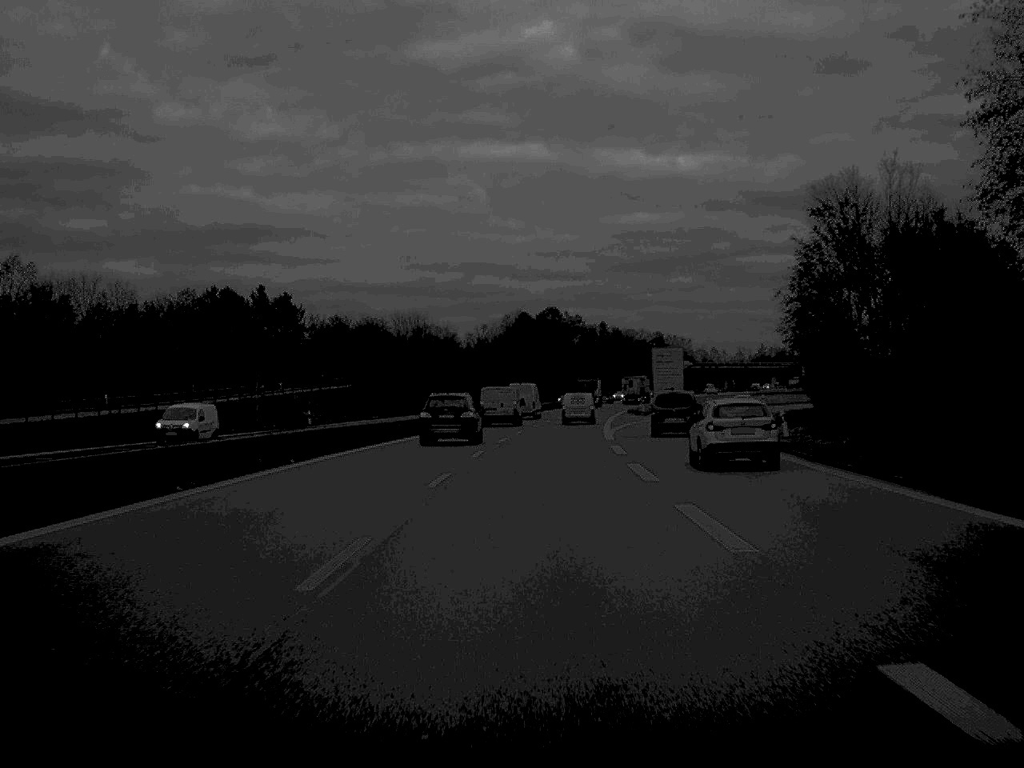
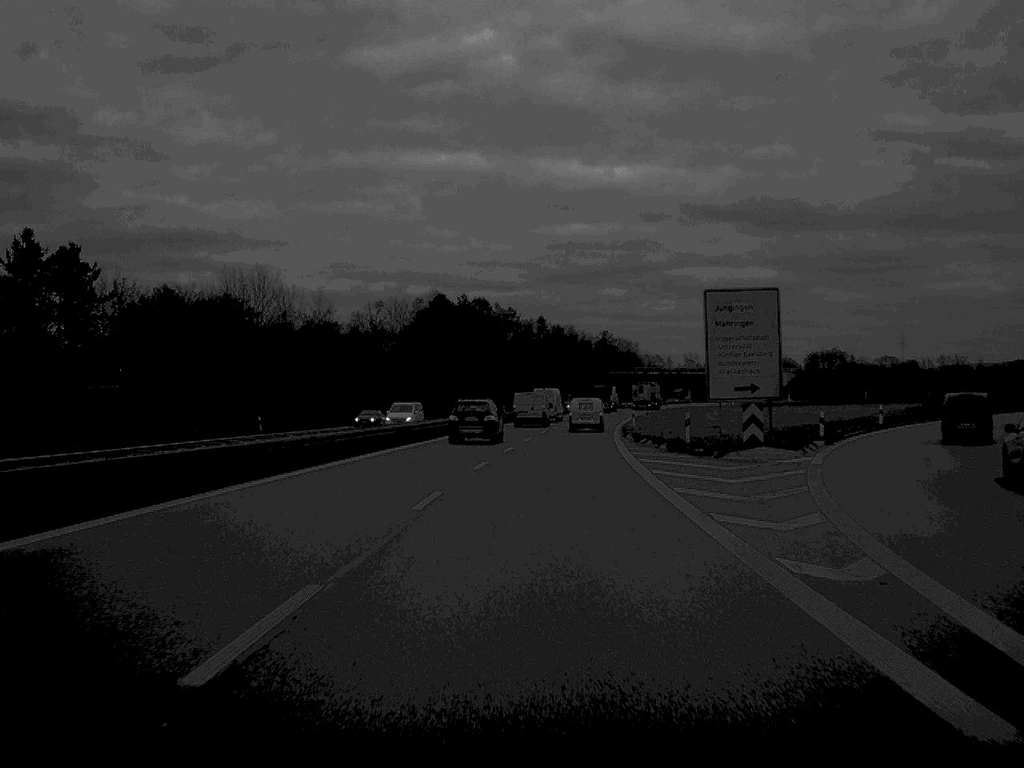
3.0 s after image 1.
(+1.8, +63.3) m; +3°
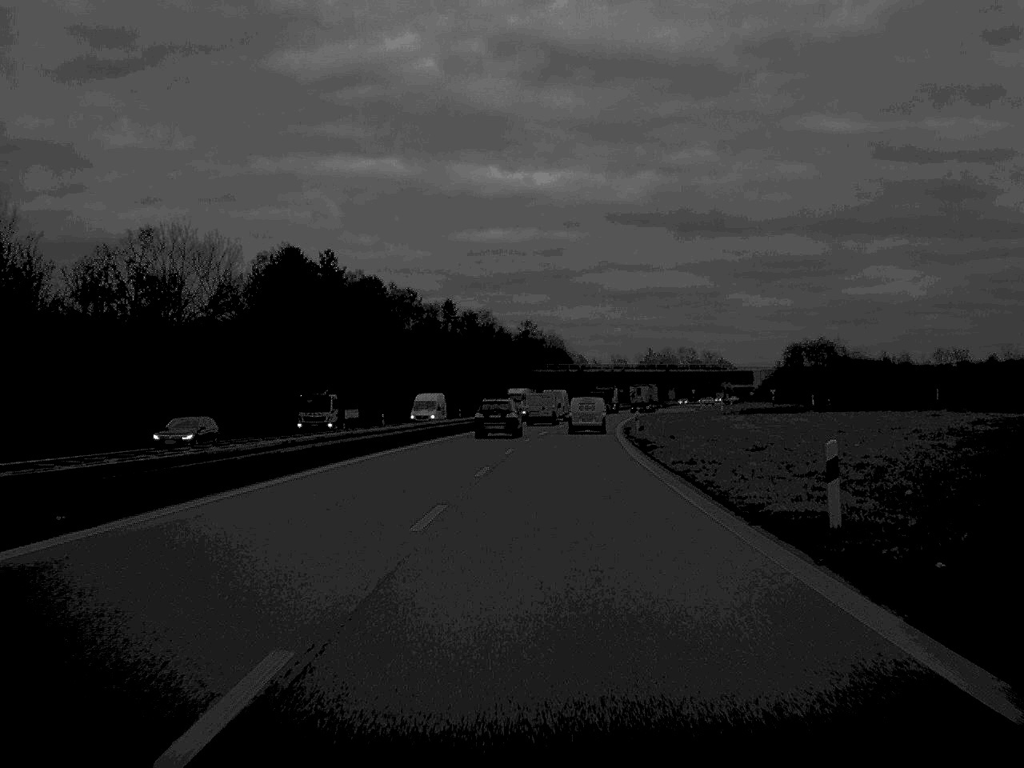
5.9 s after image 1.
(+1.9, +63.2) m; +4°
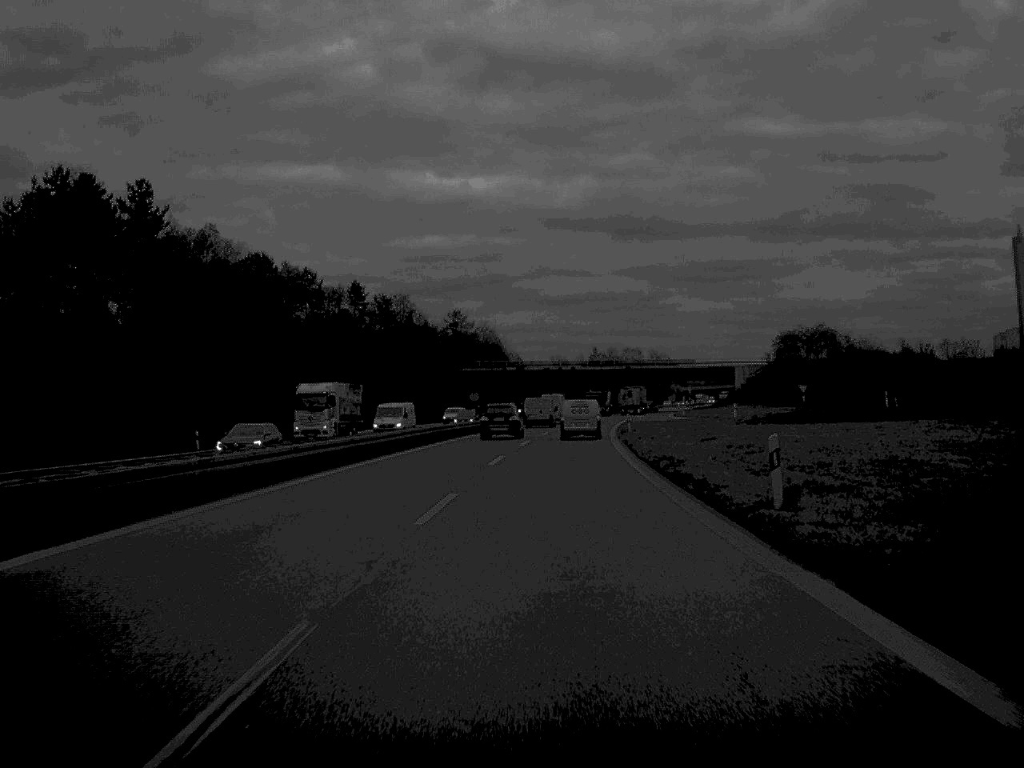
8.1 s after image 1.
(+1.2, +46.2) m; +3°
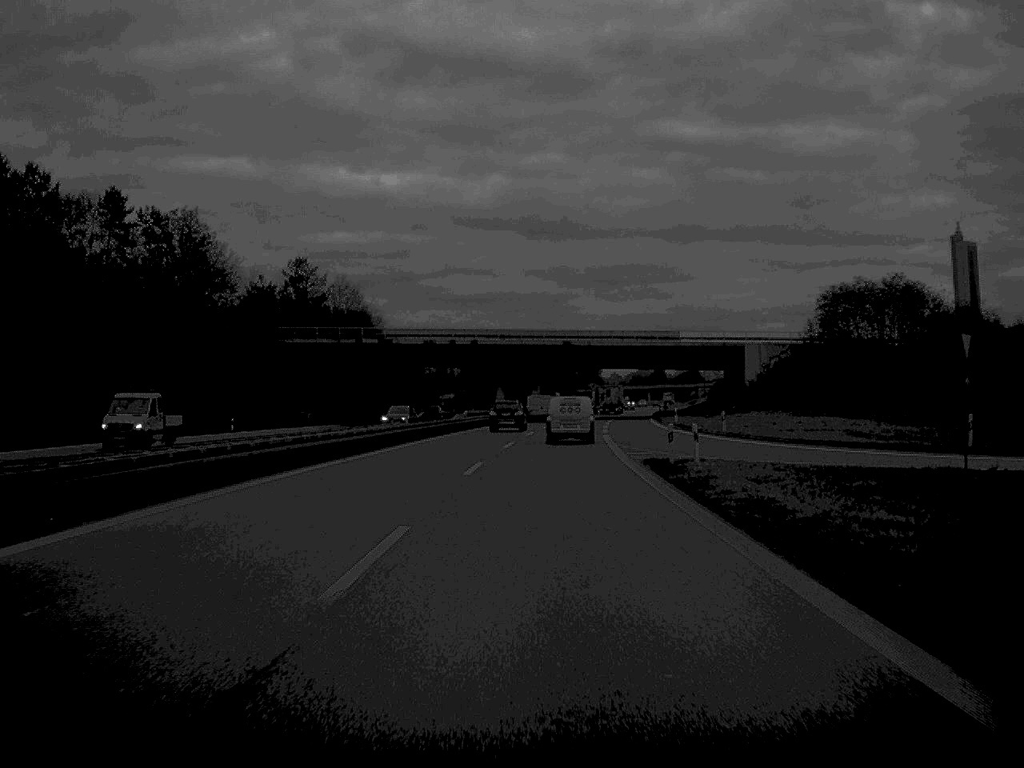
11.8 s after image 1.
(+2.9, +78.4) m; +4°
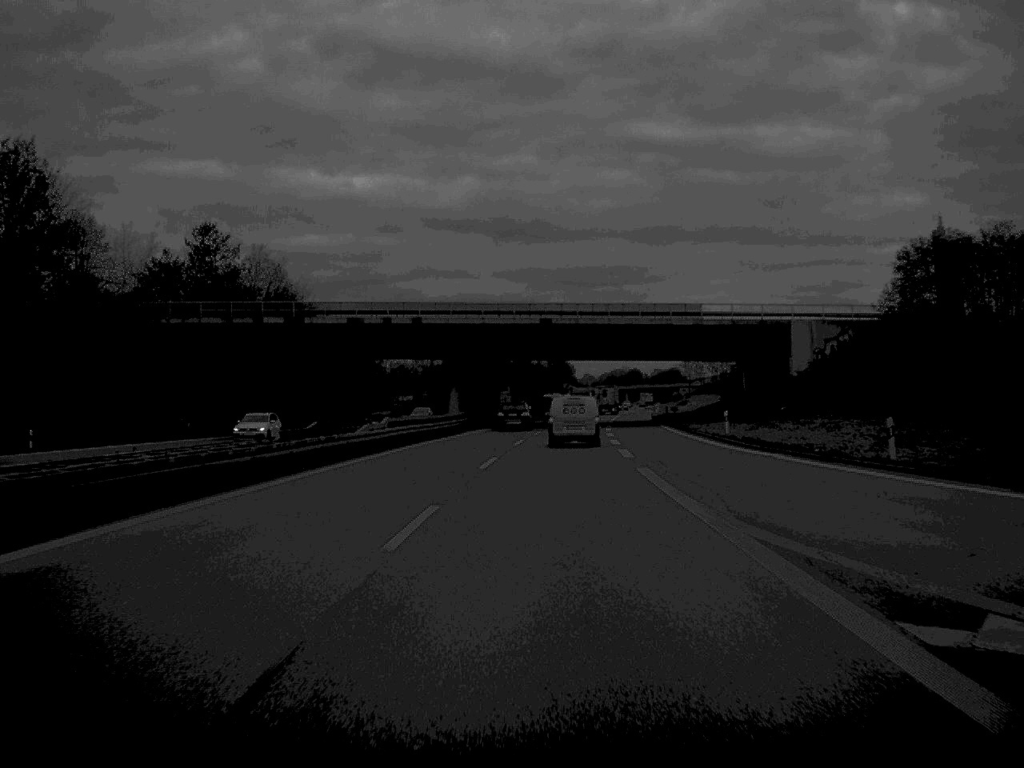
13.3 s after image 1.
(+0.4, +32.1) m; +1°
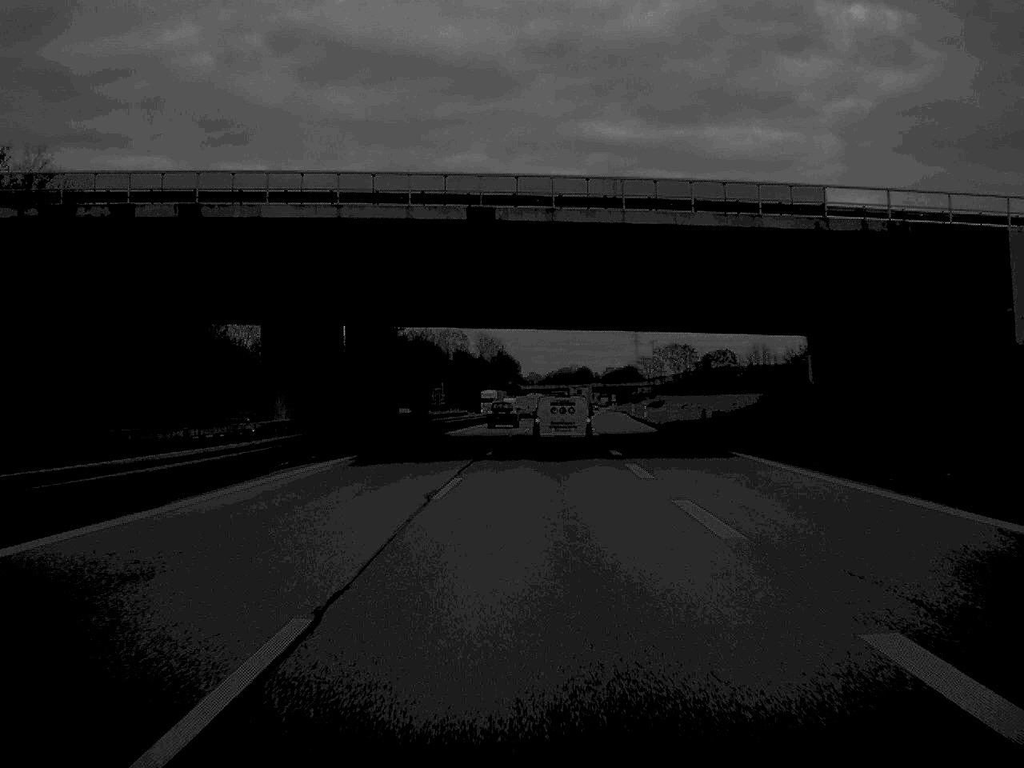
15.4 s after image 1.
(+1.0, +46.4) m; +3°
